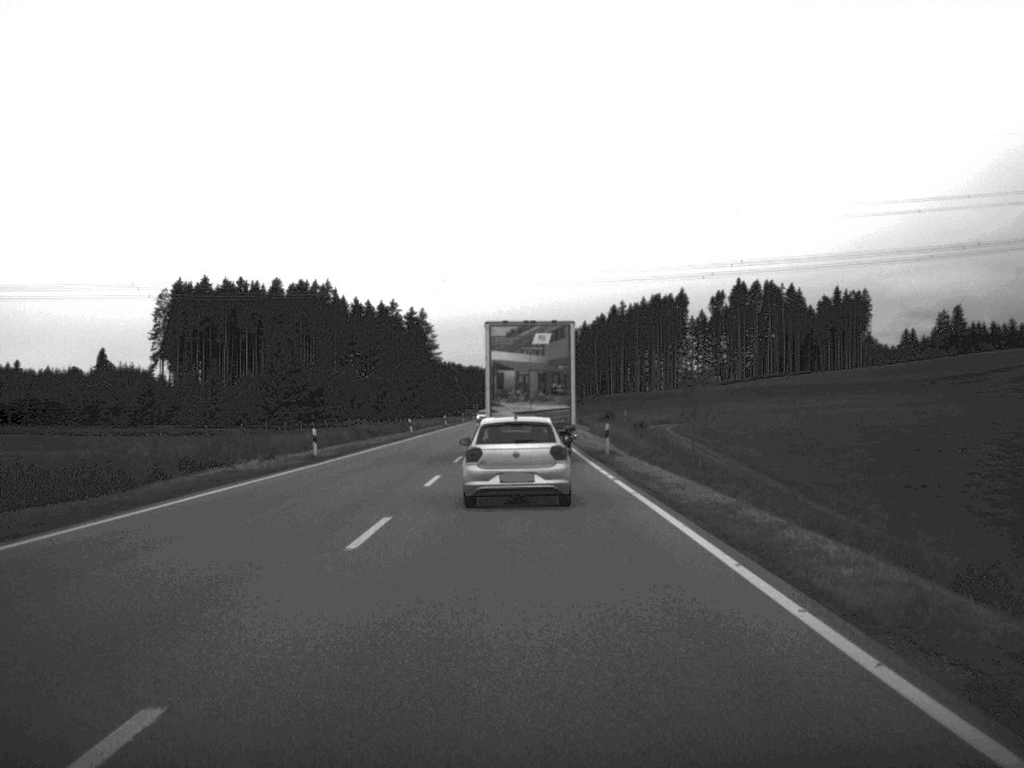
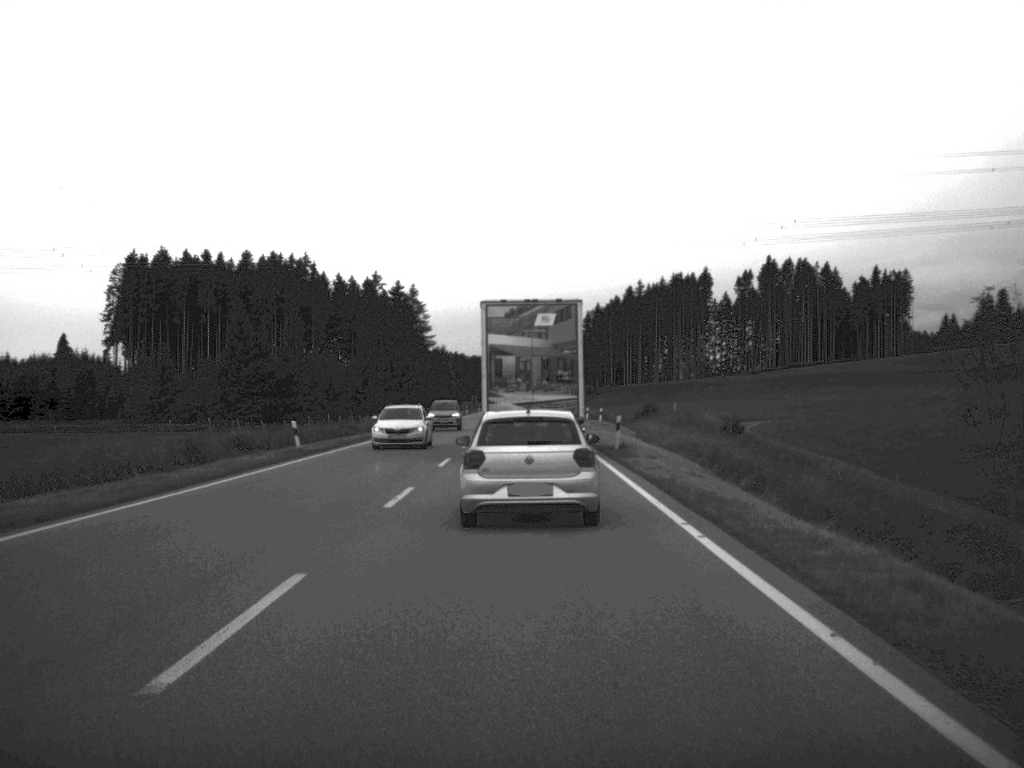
(-0.1, +42.8) m; 0°
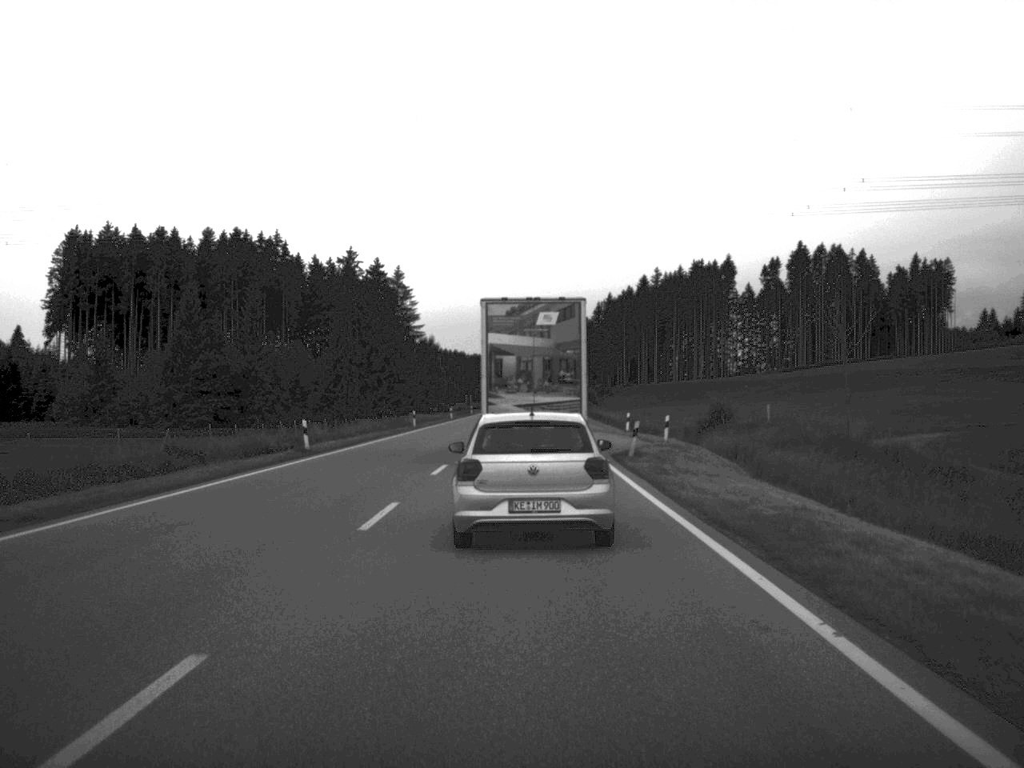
(-0.1, +38.4) m; 0°
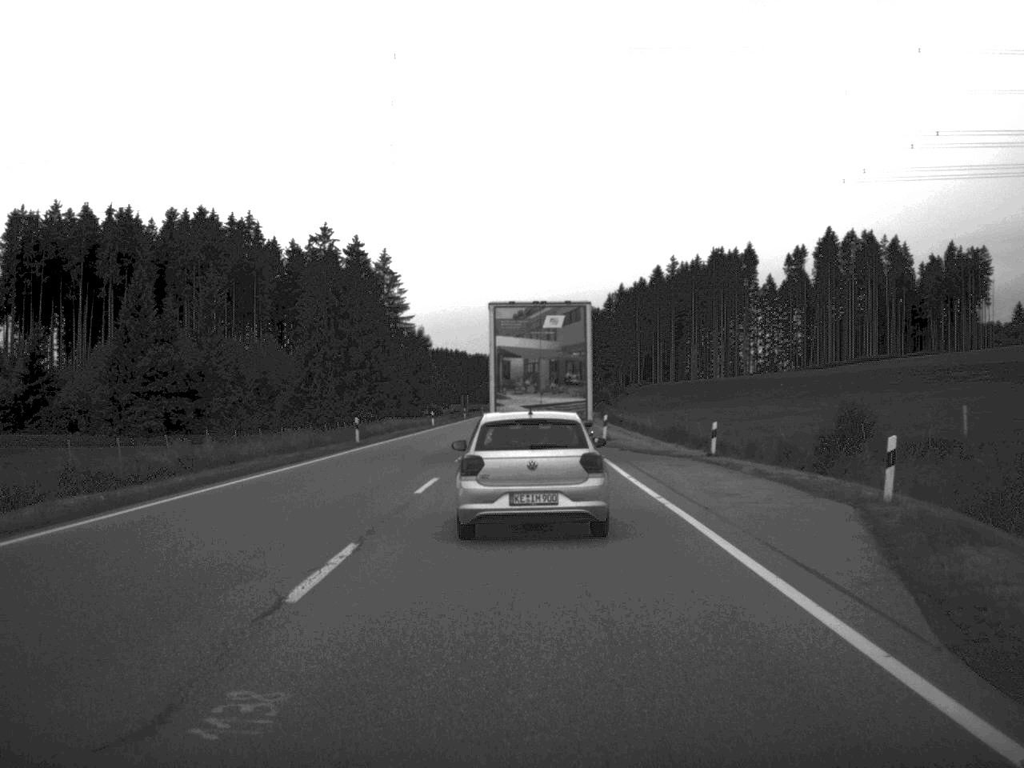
(-0.1, +28.8) m; 0°
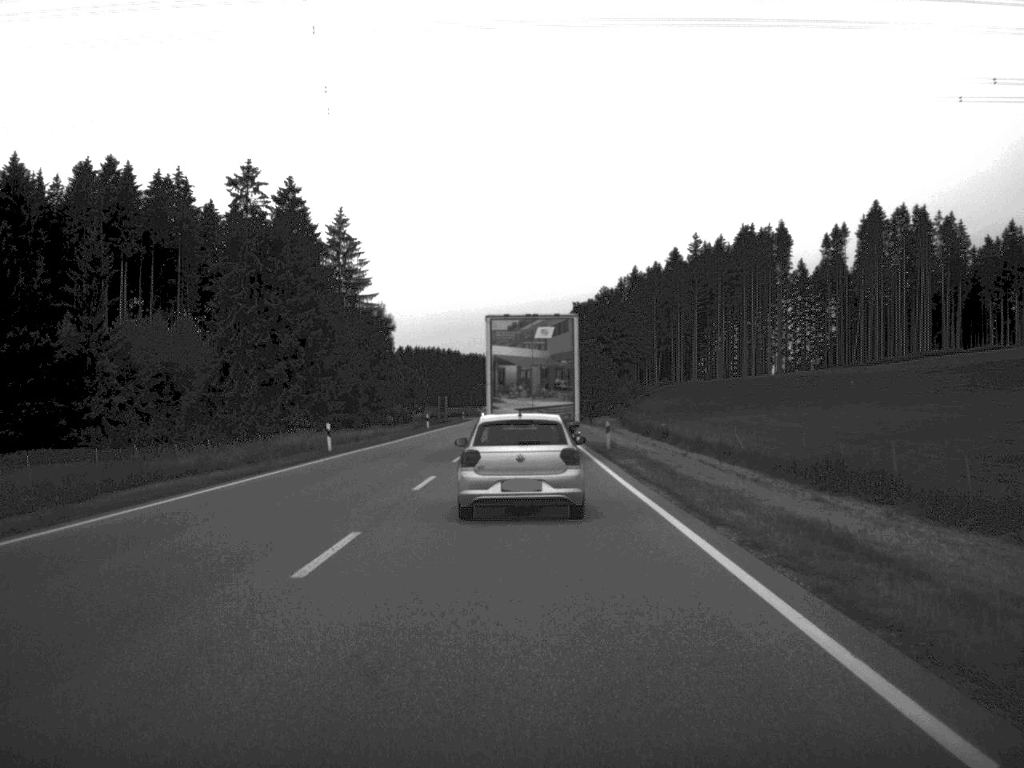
(+0.2, +45.8) m; 0°
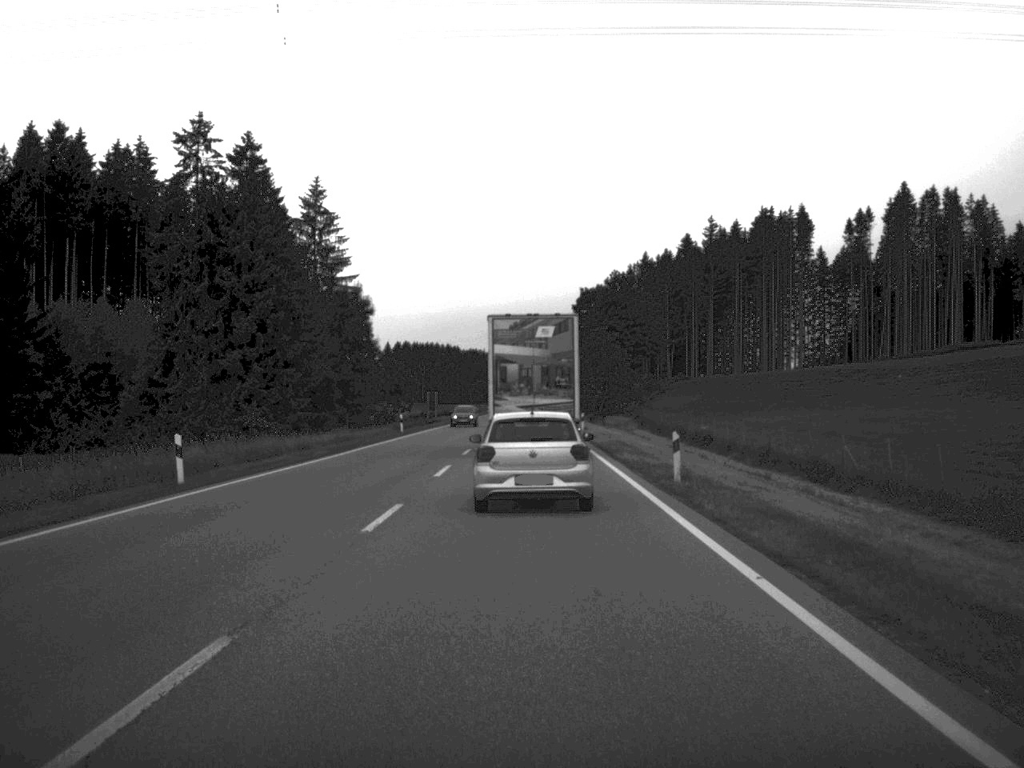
(0.0, +19.9) m; 0°
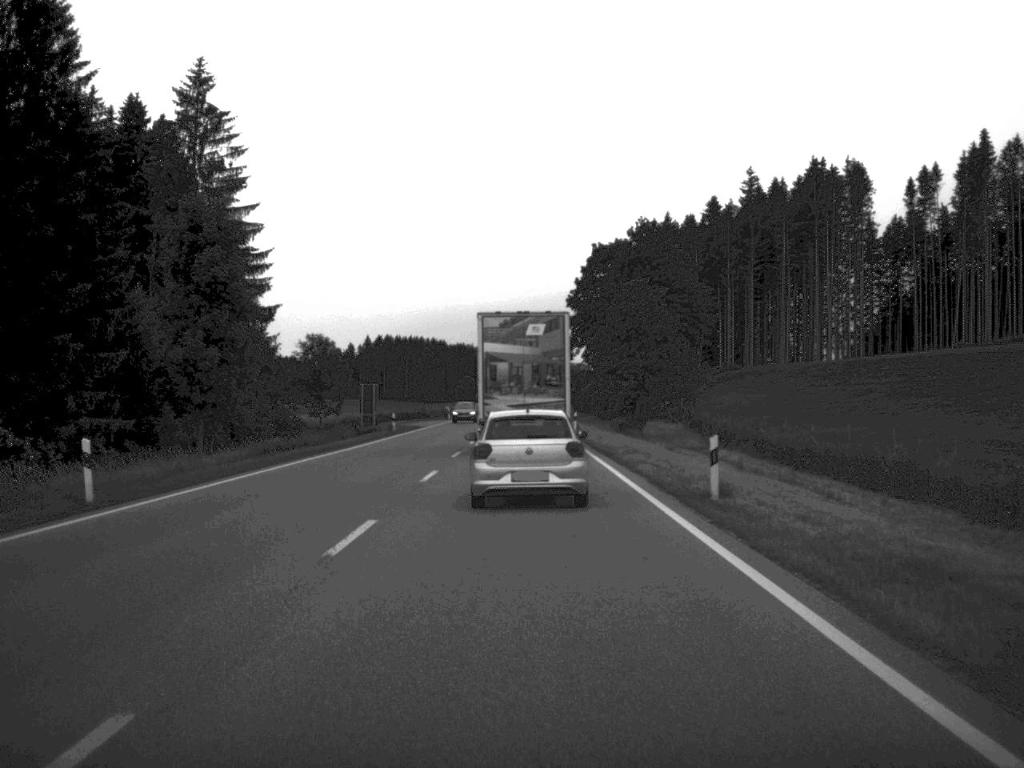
(0.0, +49.6) m; 0°
